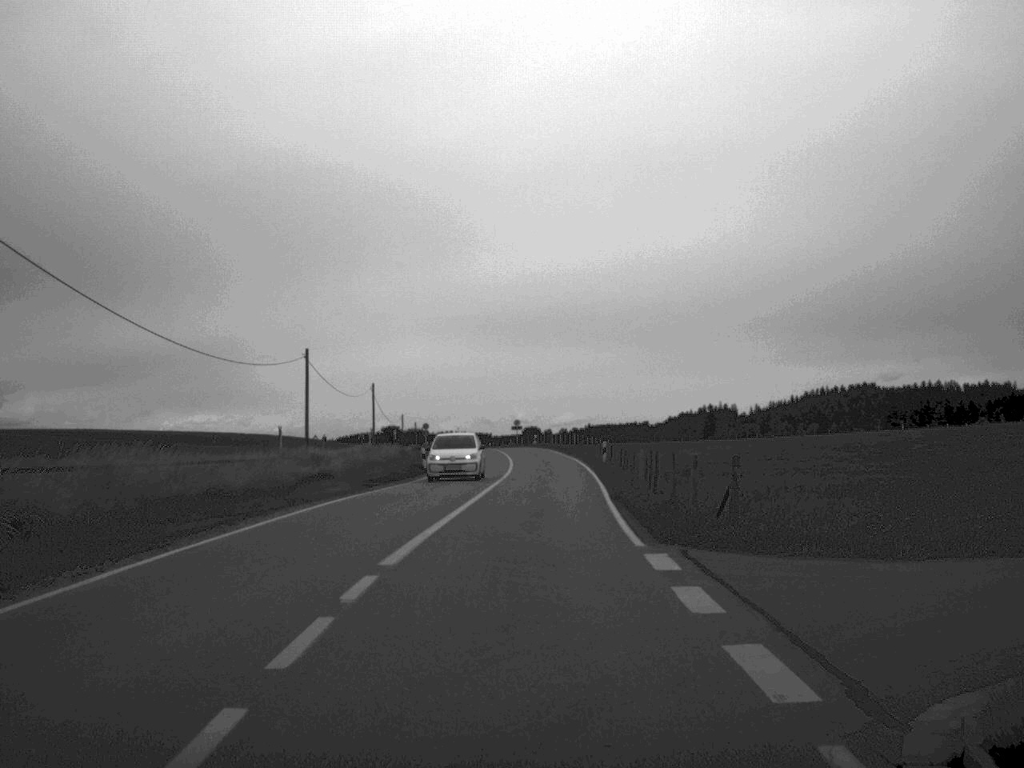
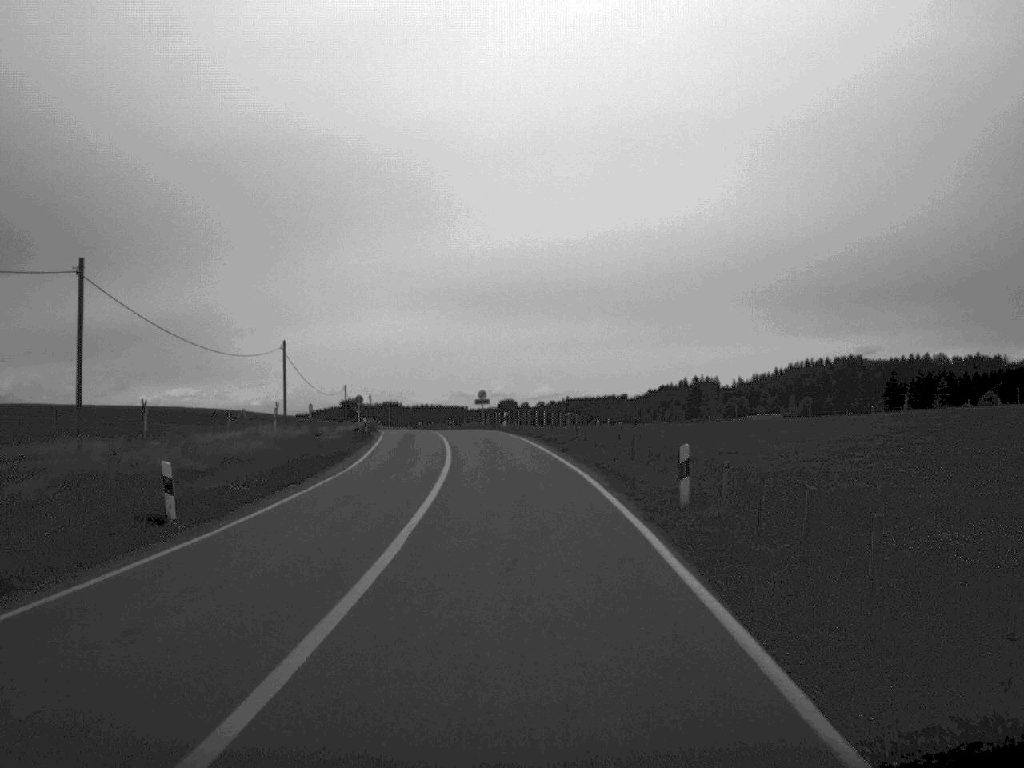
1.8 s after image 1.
(+0.5, +32.5) m; +1°
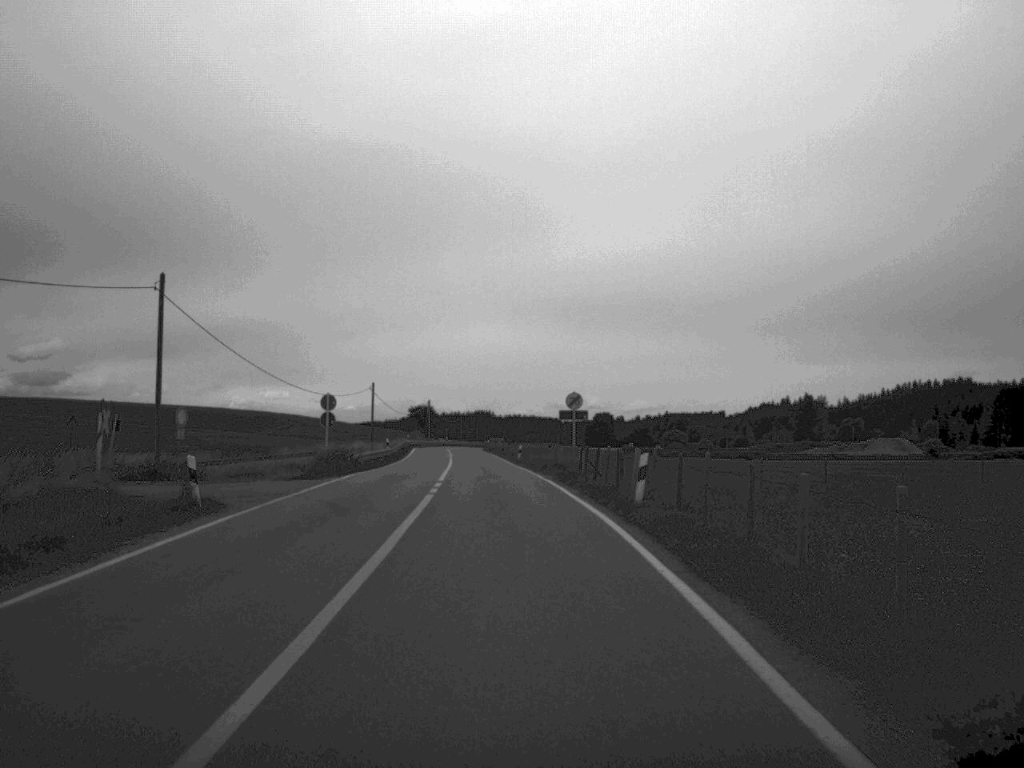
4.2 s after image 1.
(-1.4, +46.2) m; -4°
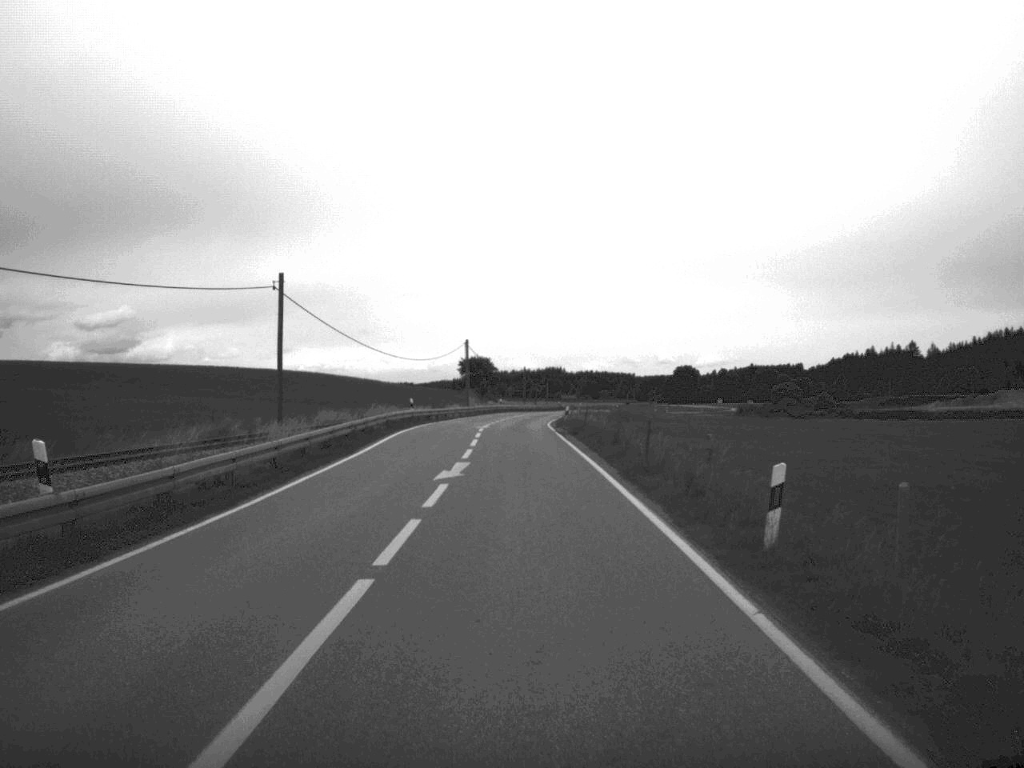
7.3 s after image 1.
(-2.0, +57.7) m; -3°
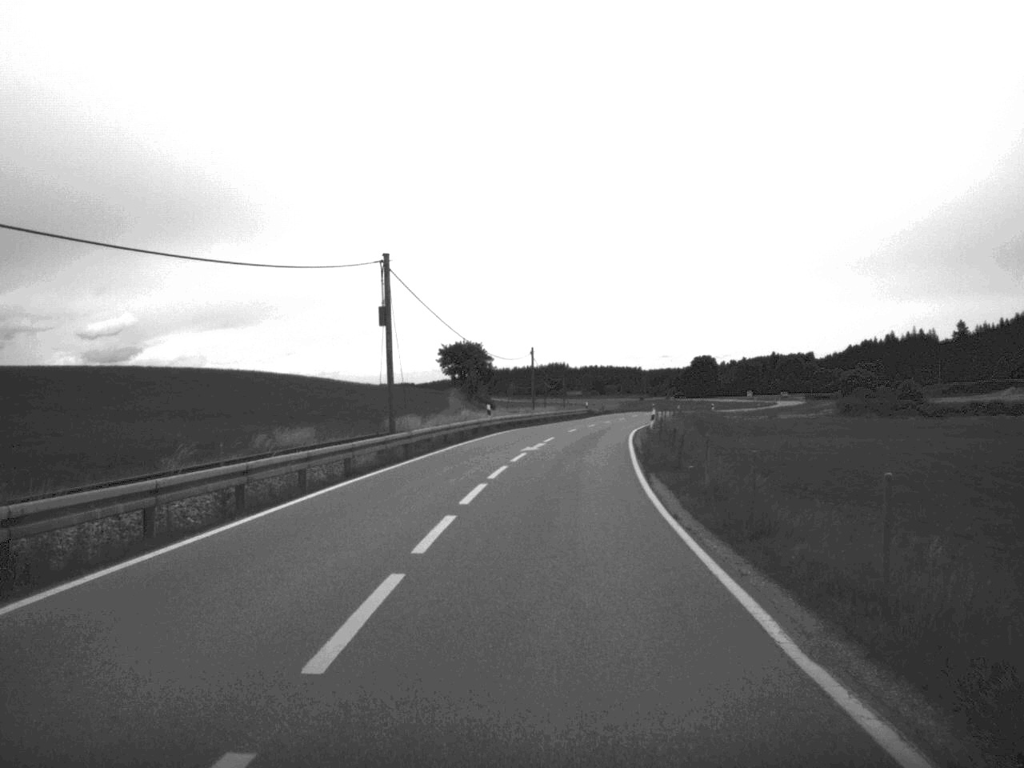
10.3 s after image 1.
(-0.5, +57.3) m; 0°
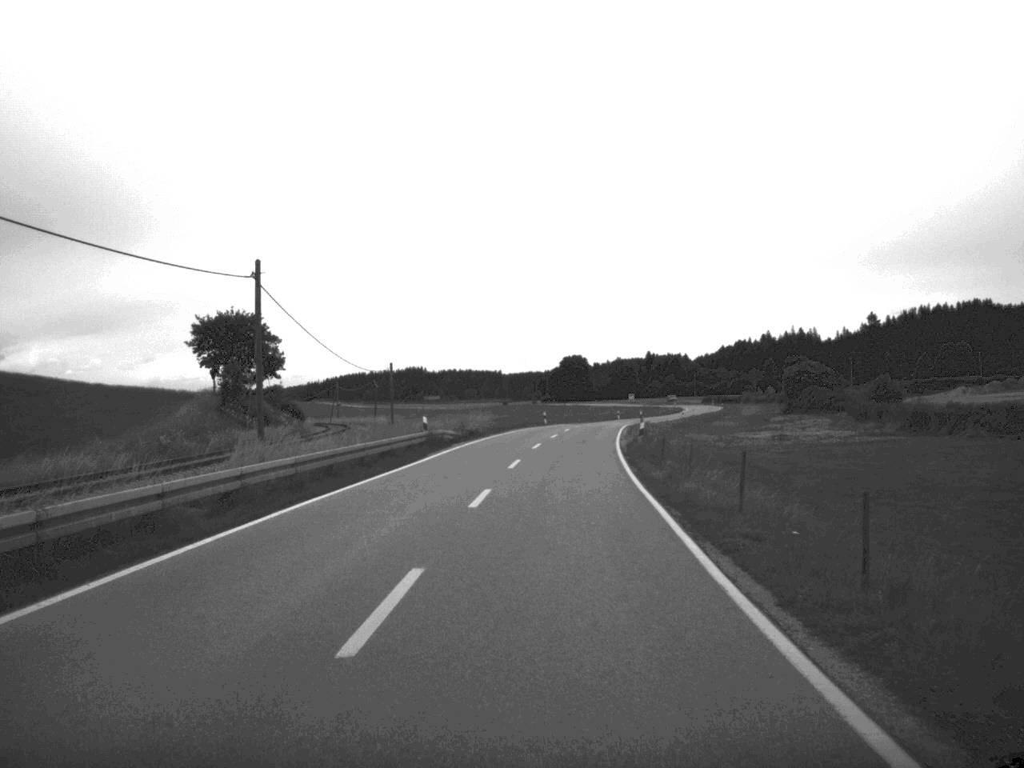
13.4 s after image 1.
(+3.3, +58.3) m; +6°
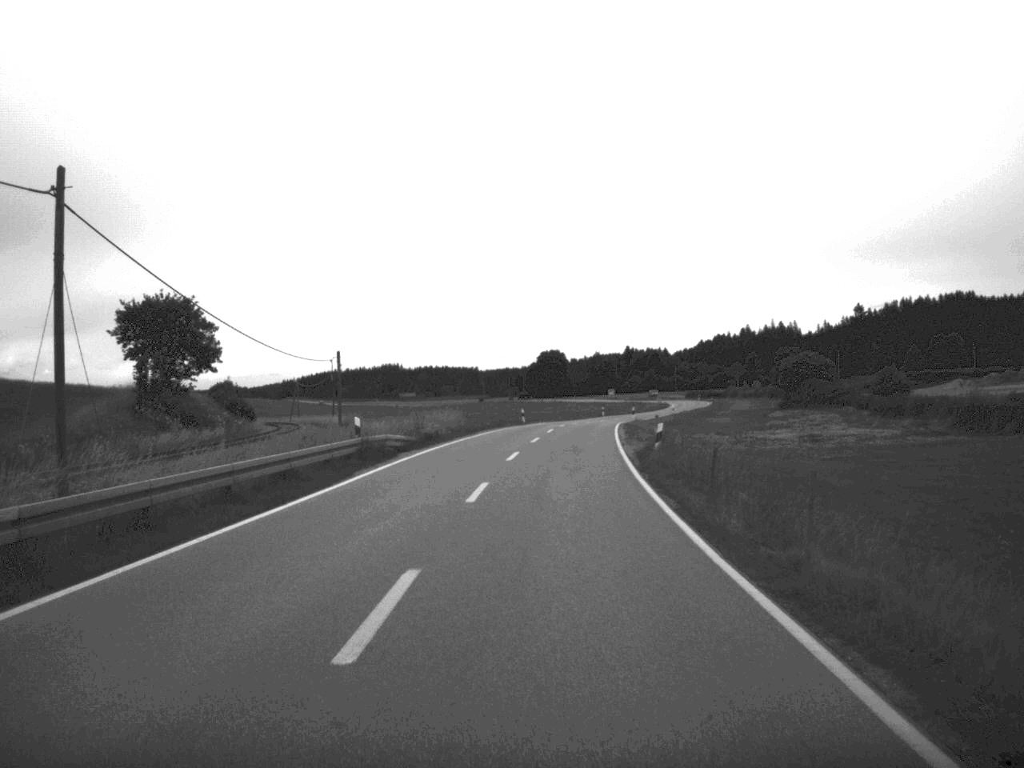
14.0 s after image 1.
(+0.1, +12.1) m; +1°
